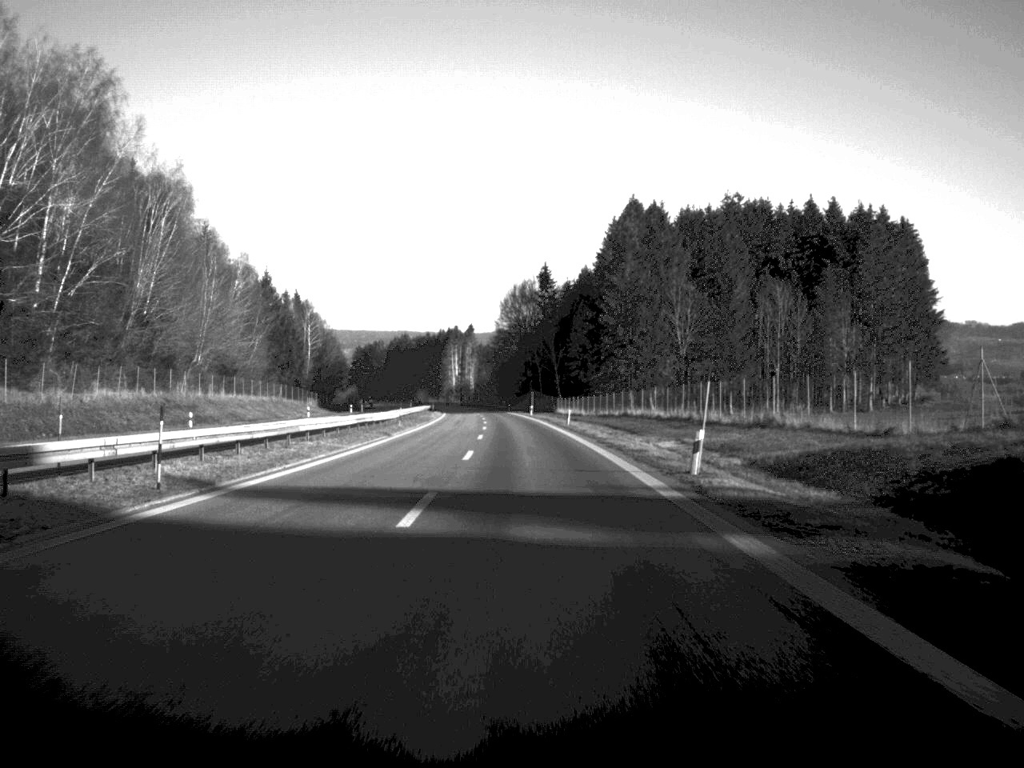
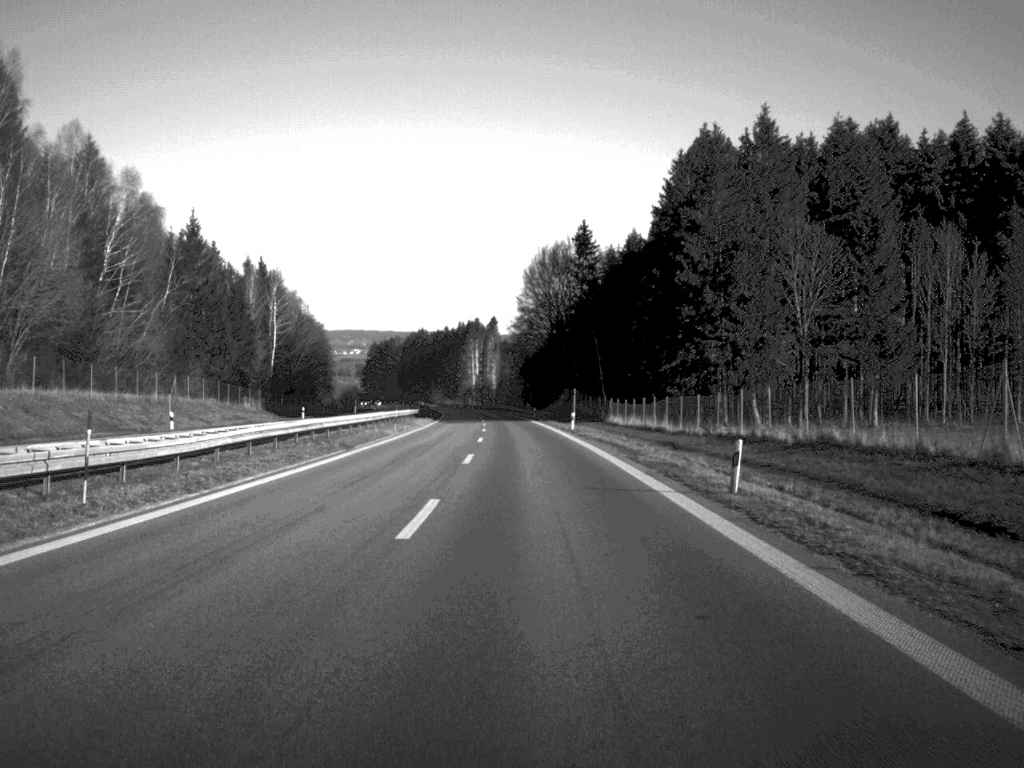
(-0.6, +54.5) m; -1°
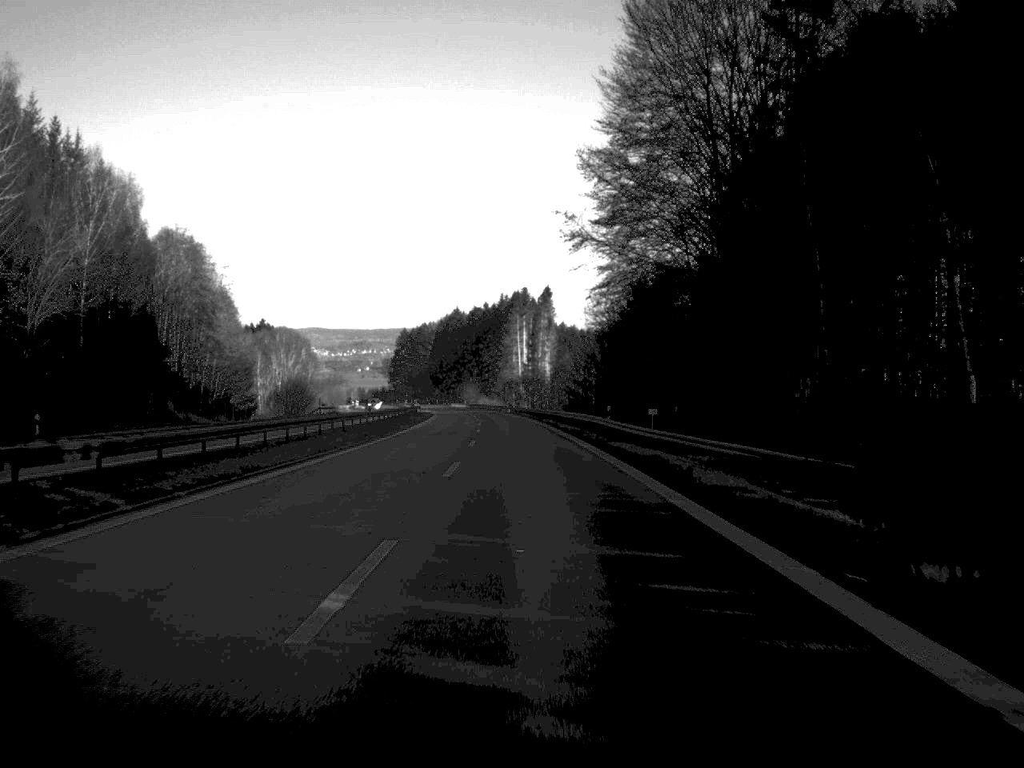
(-2.5, +112.6) m; -2°
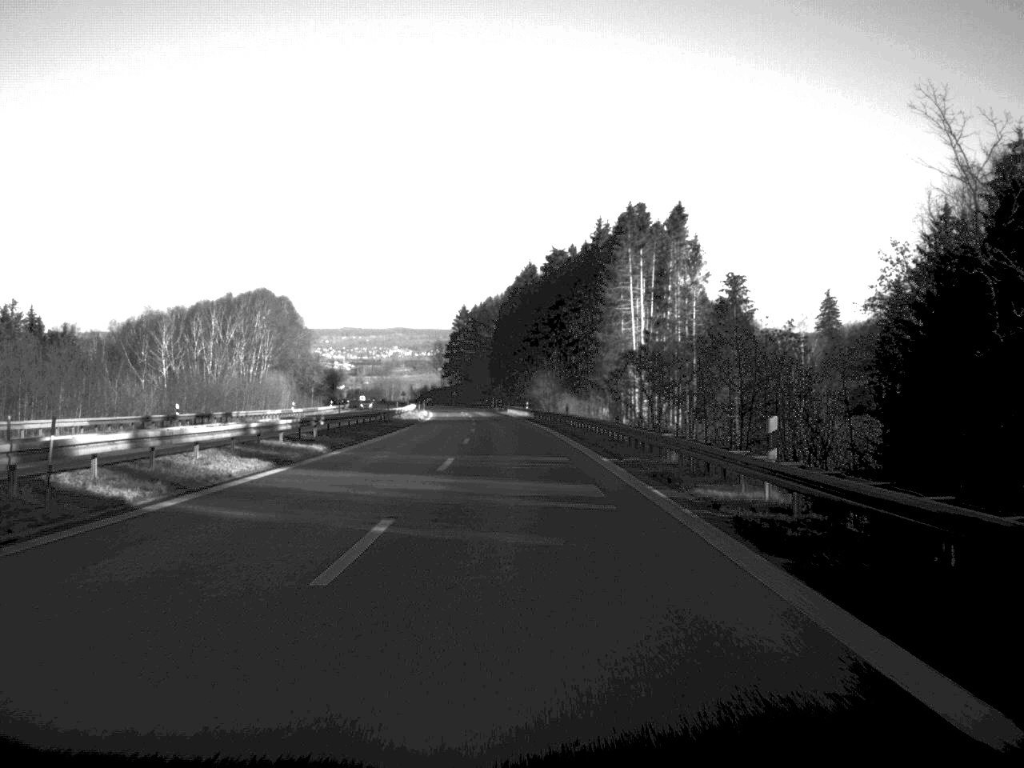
(-4.5, +139.0) m; -4°
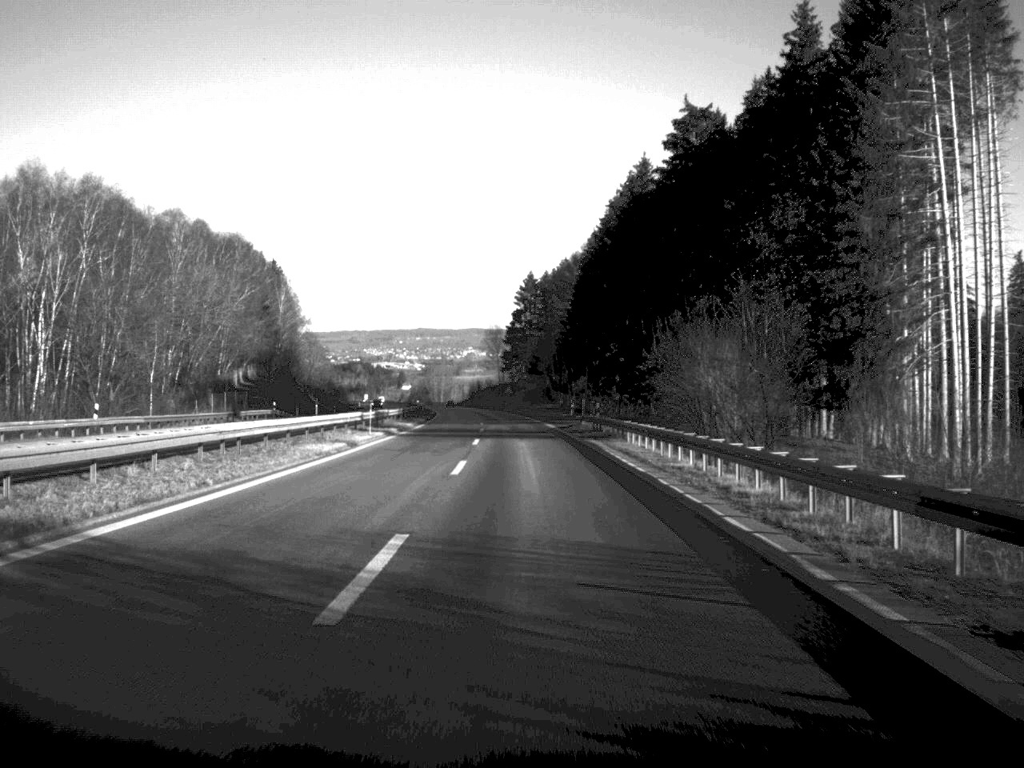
(-3.3, +108.5) m; -3°
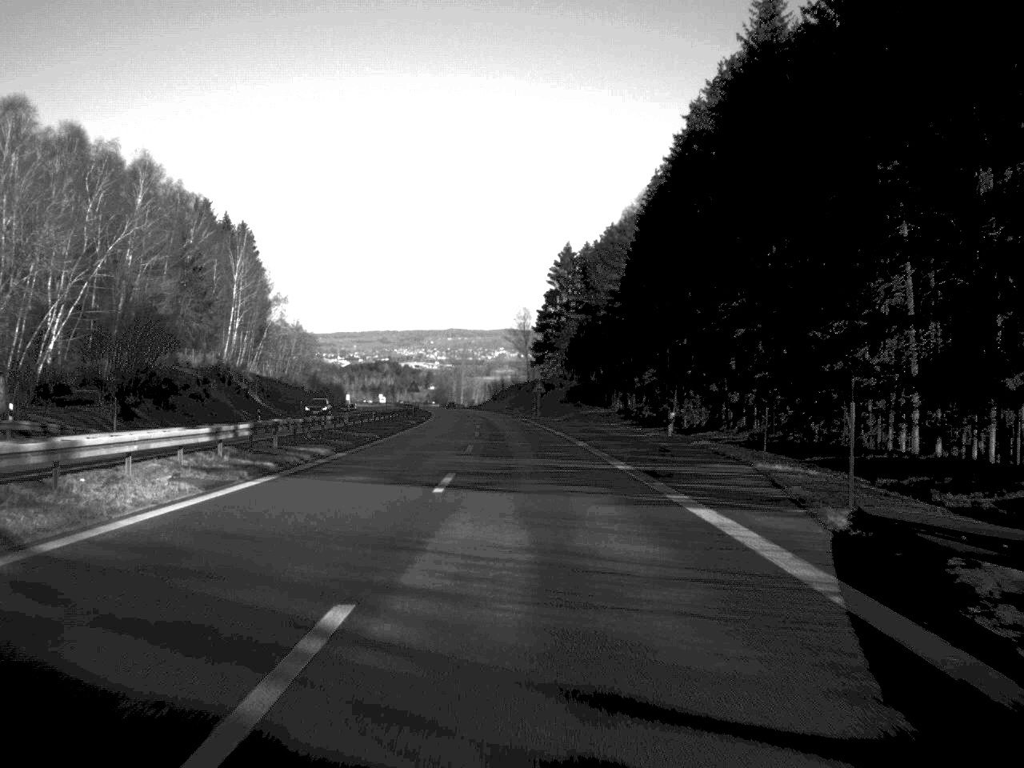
(-0.8, +58.0) m; -1°
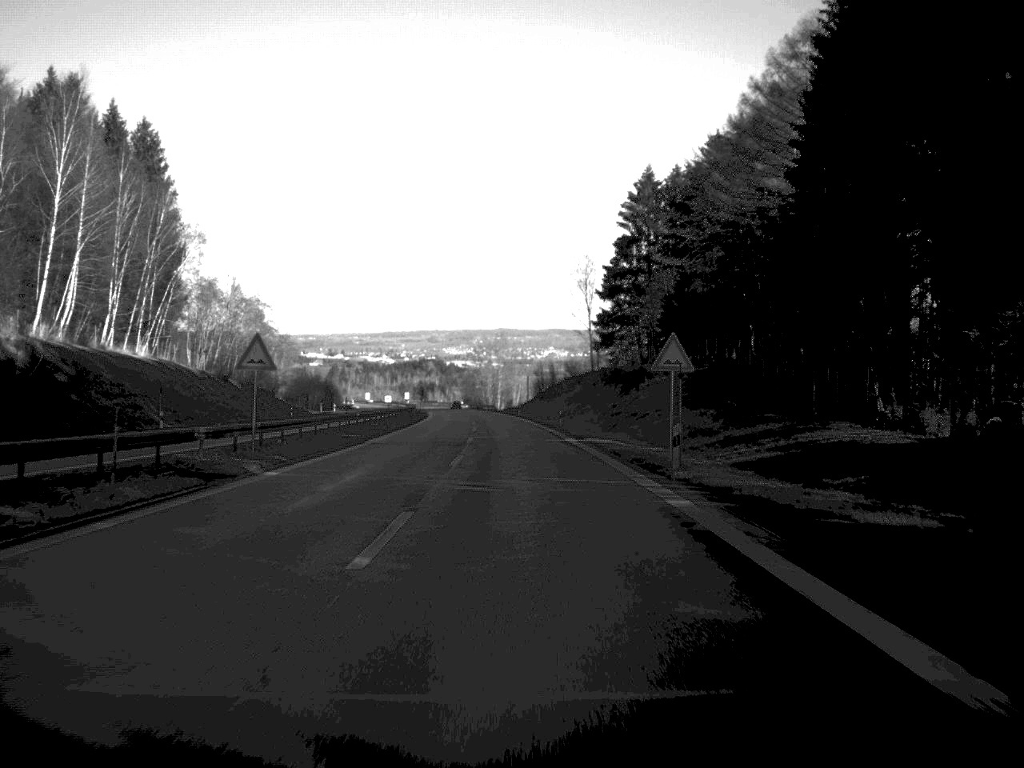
(-1.6, +80.6) m; -2°
